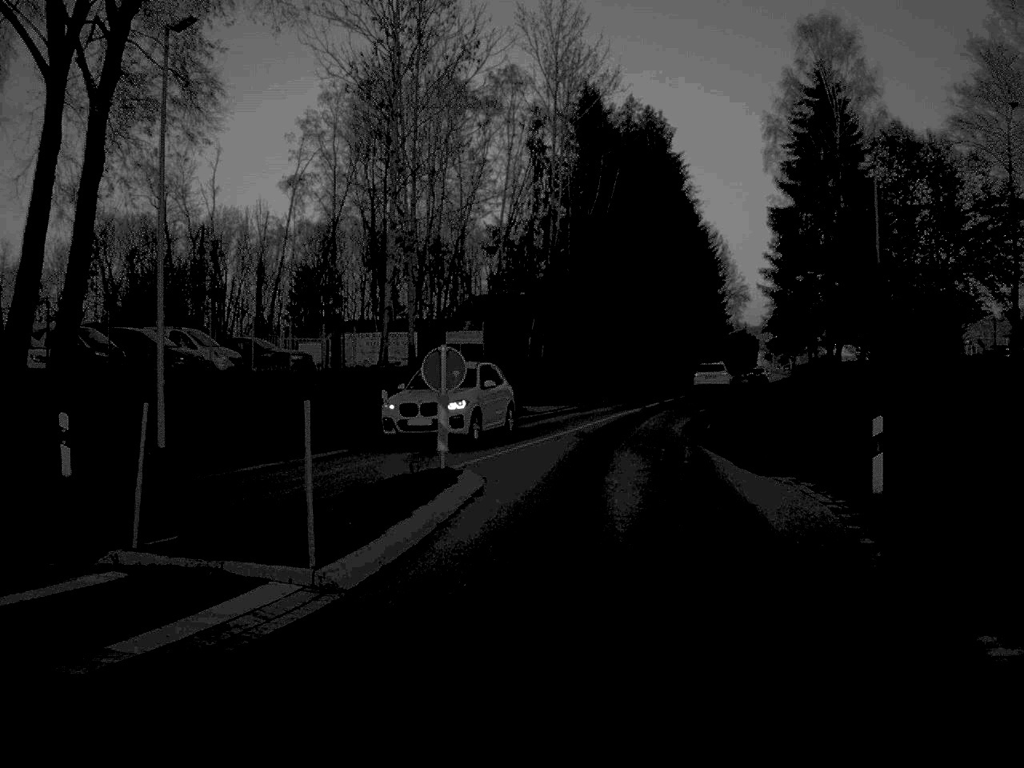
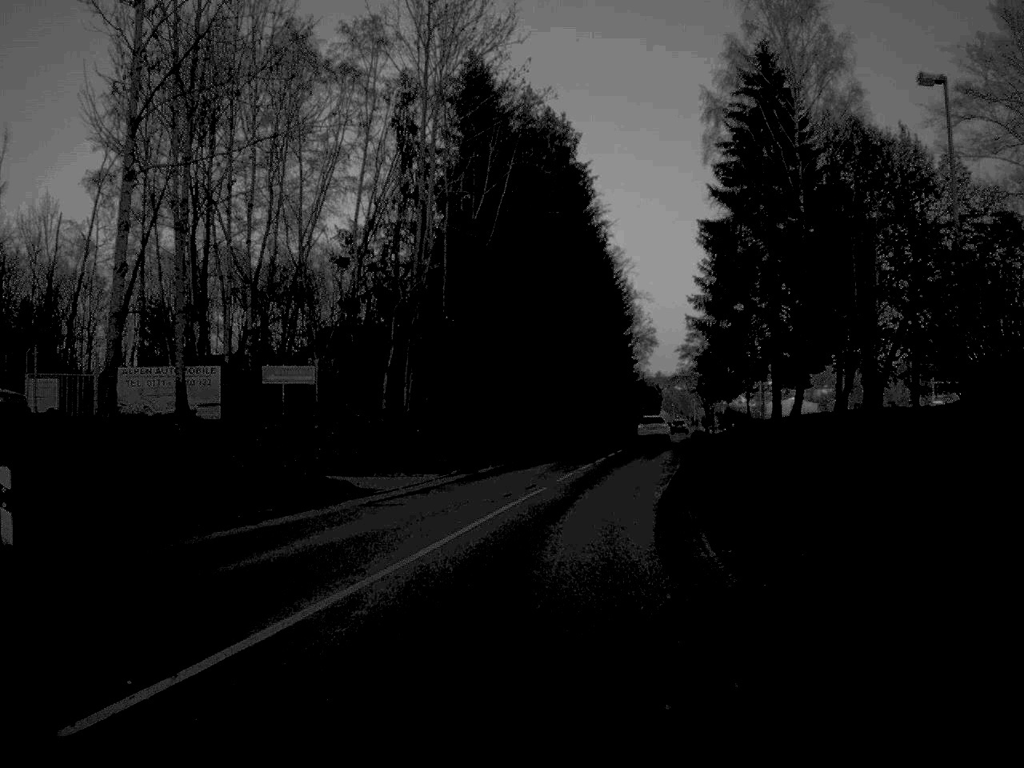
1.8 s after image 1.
(+1.0, +16.5) m; +4°
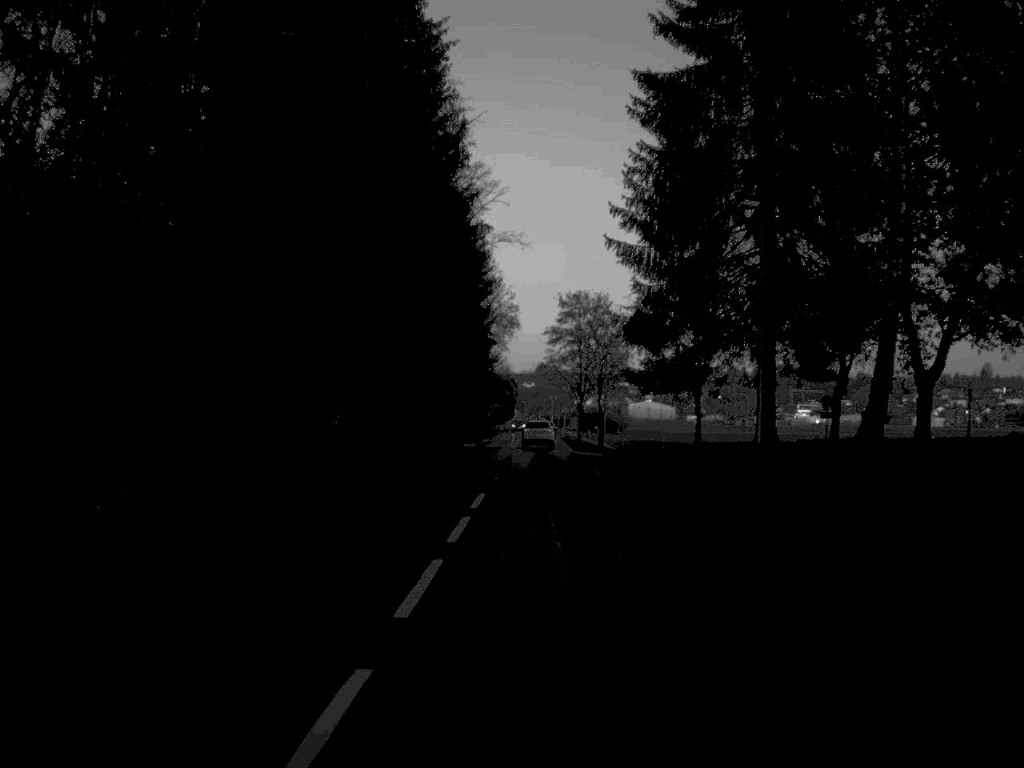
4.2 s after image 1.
(+1.8, +30.3) m; +7°
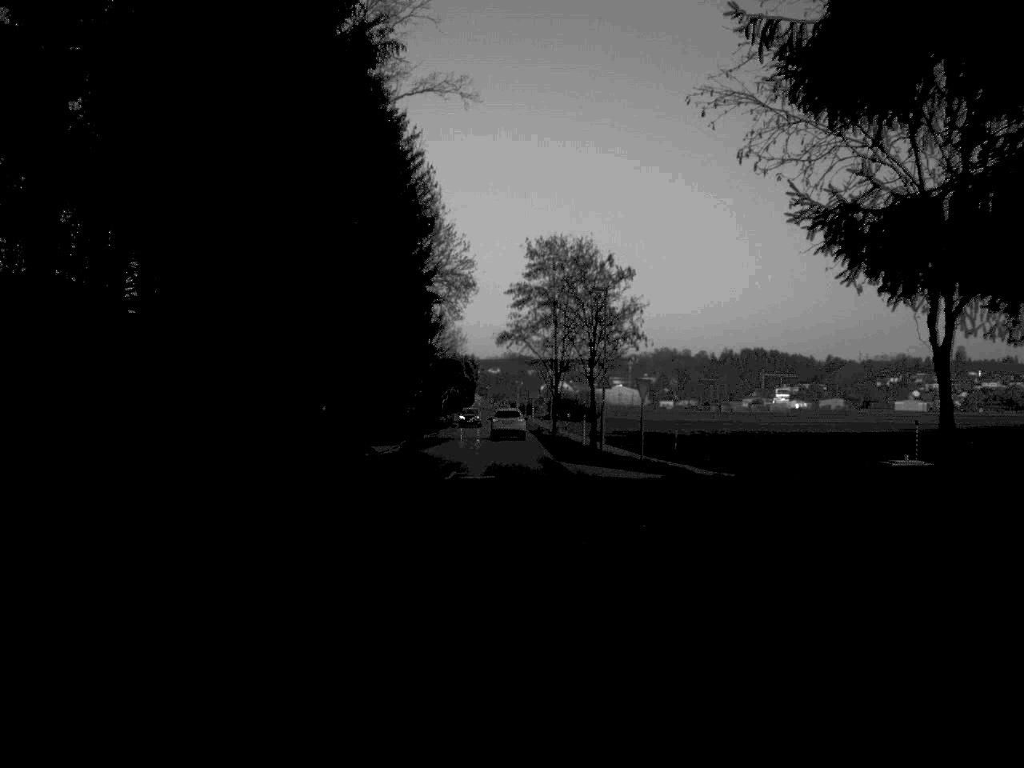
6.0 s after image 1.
(+0.5, +27.4) m; +1°
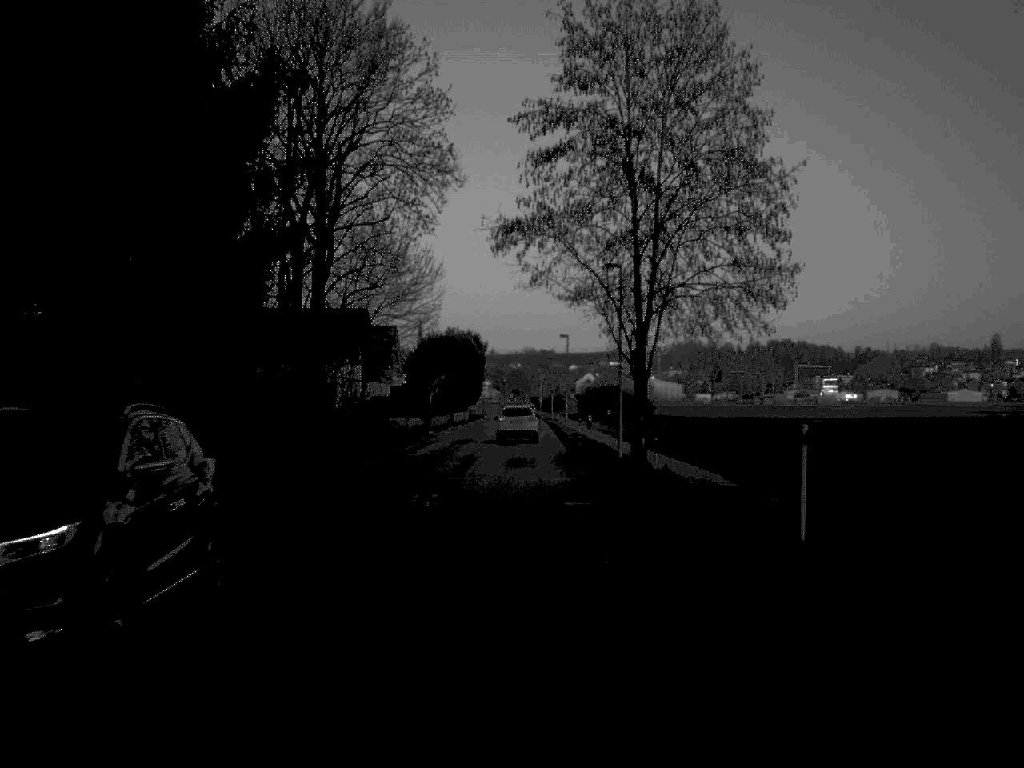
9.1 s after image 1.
(-0.5, +49.2) m; -1°
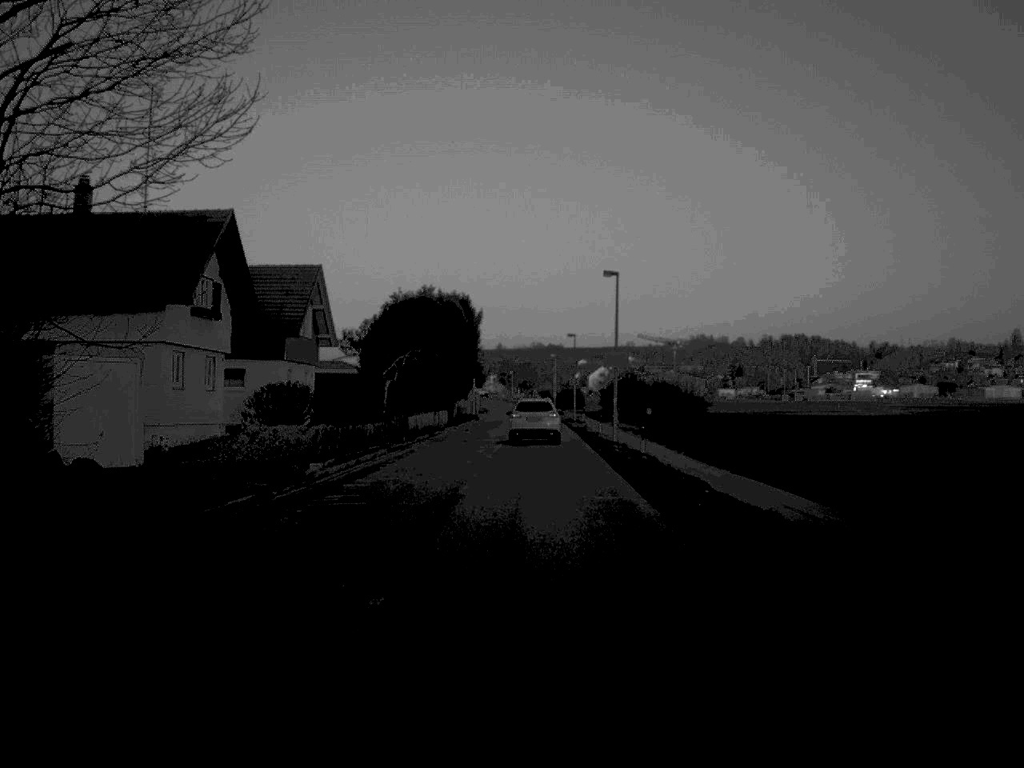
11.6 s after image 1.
(-0.2, +38.5) m; 0°
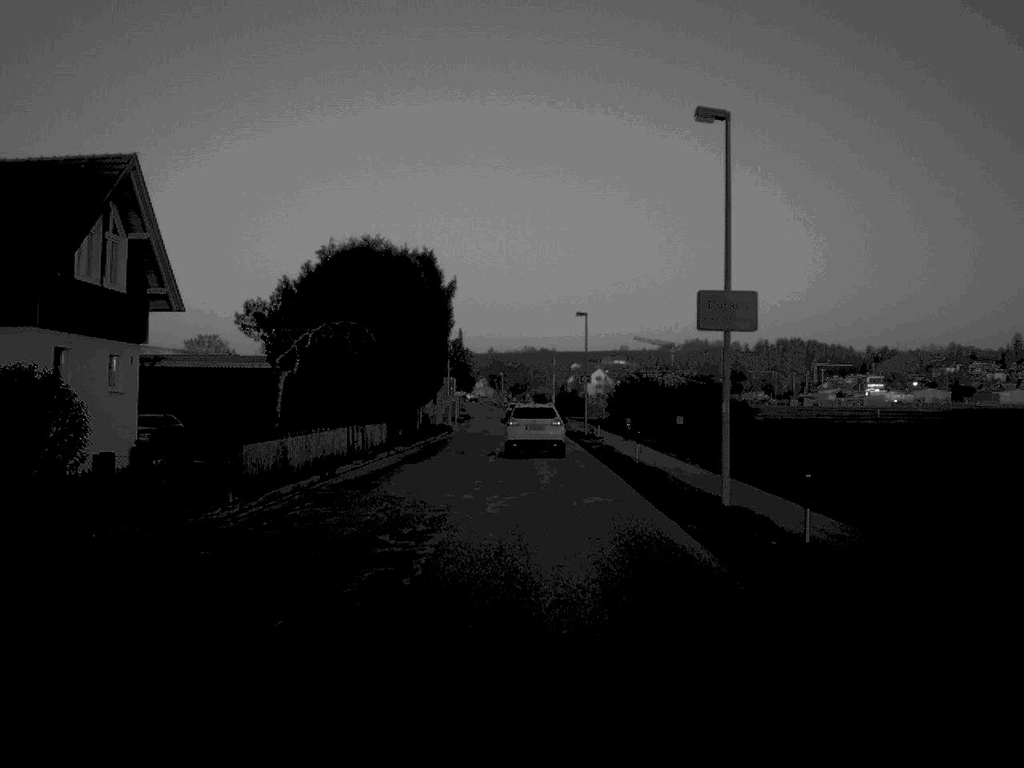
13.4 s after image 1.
(0.0, +26.3) m; 0°
